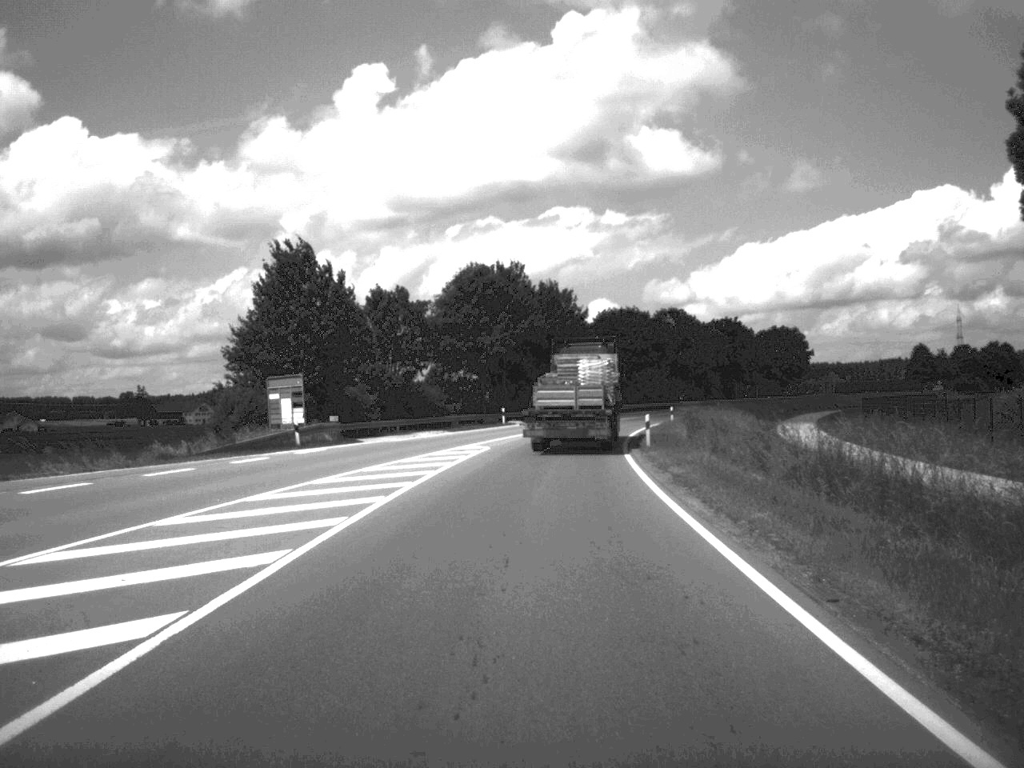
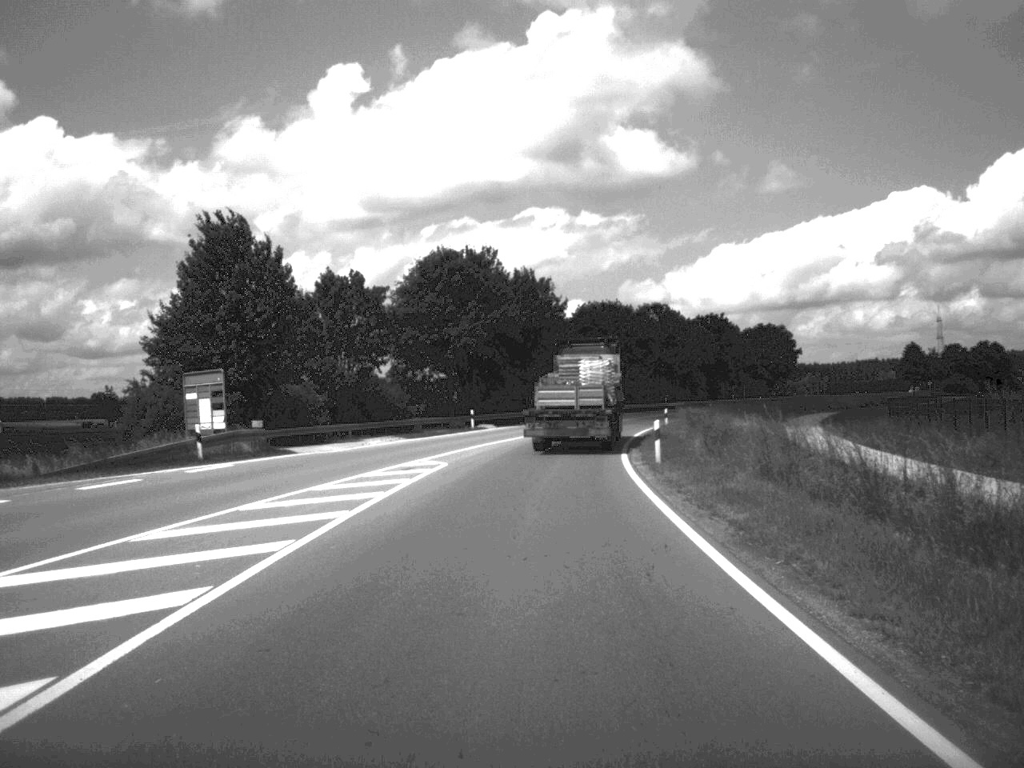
(+0.1, +10.0) m; +1°
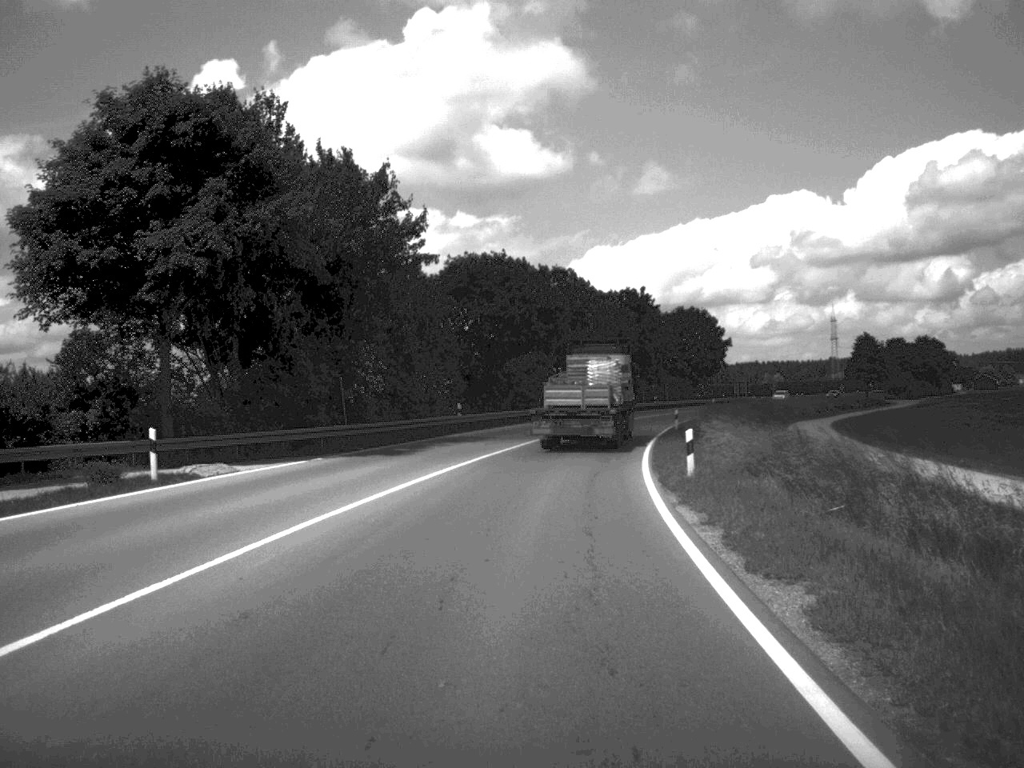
(+1.7, +42.7) m; +5°
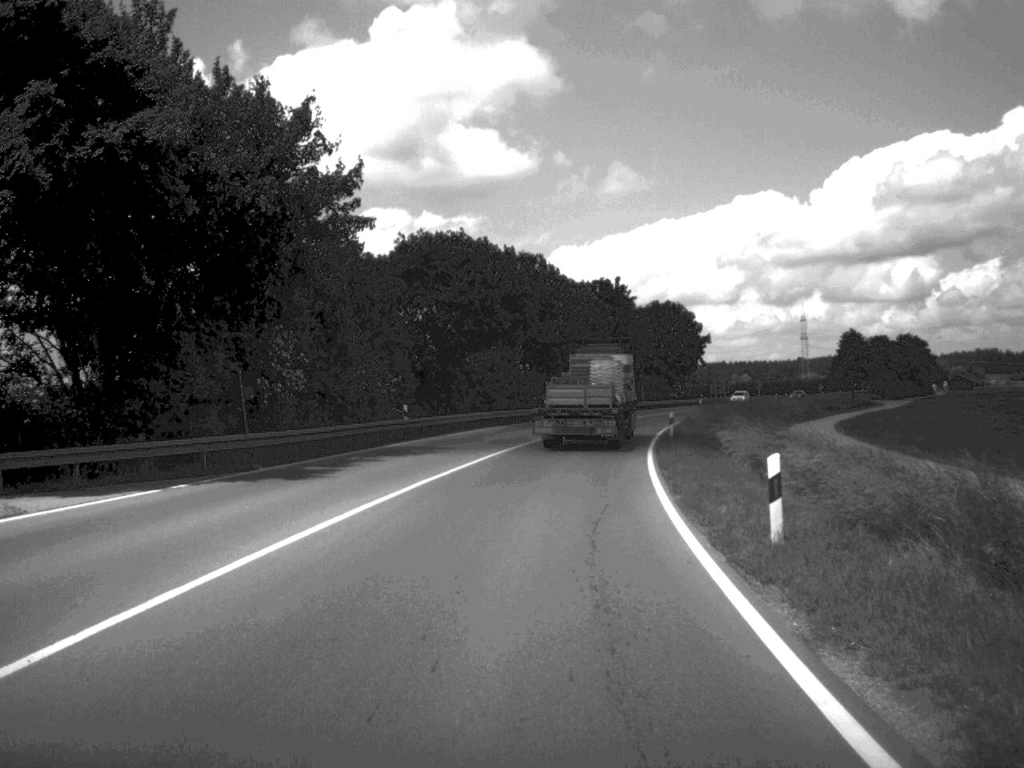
(+0.1, +10.7) m; +1°
